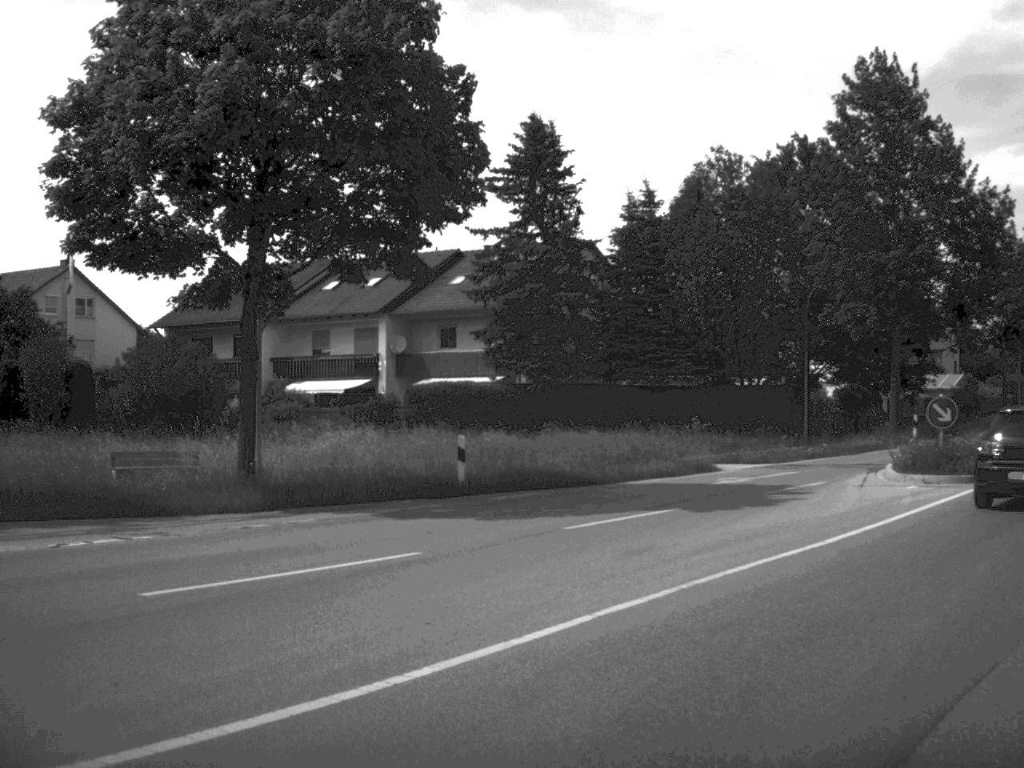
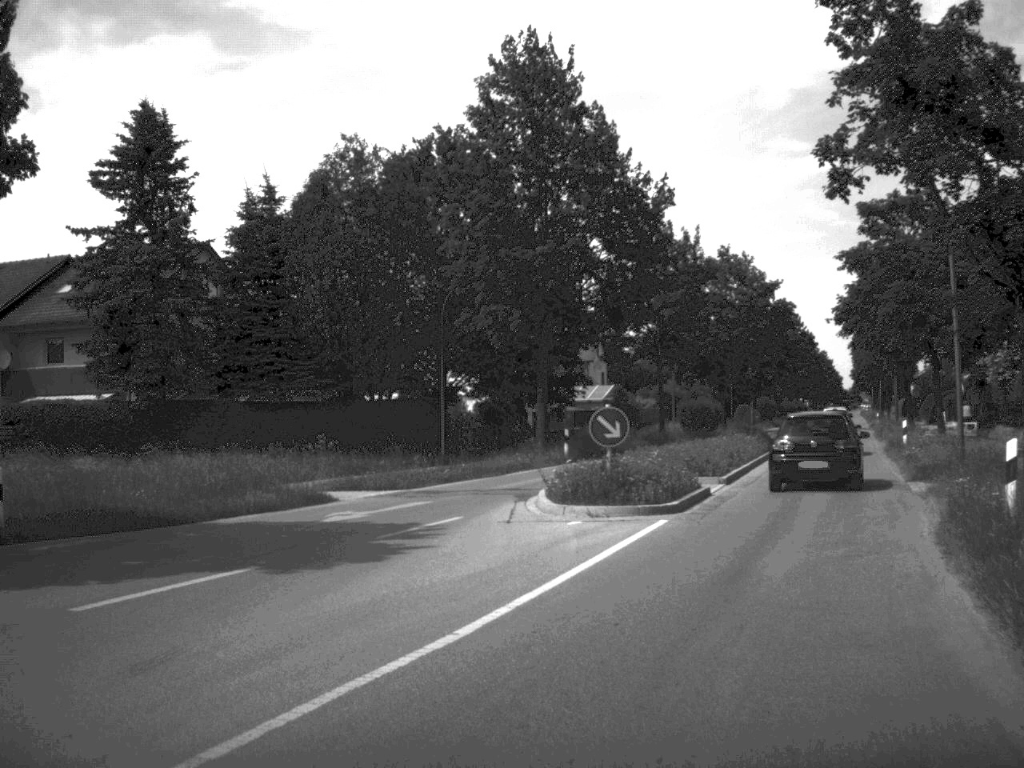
(+0.8, +4.9) m; +16°
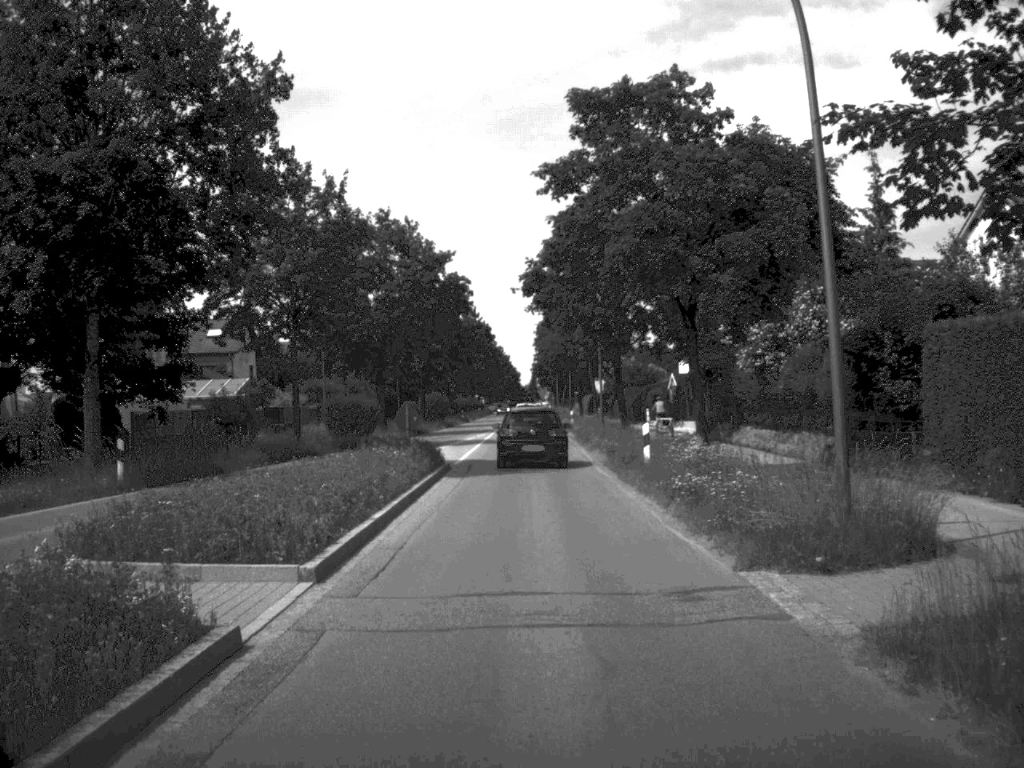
(+2.6, +14.5) m; +14°
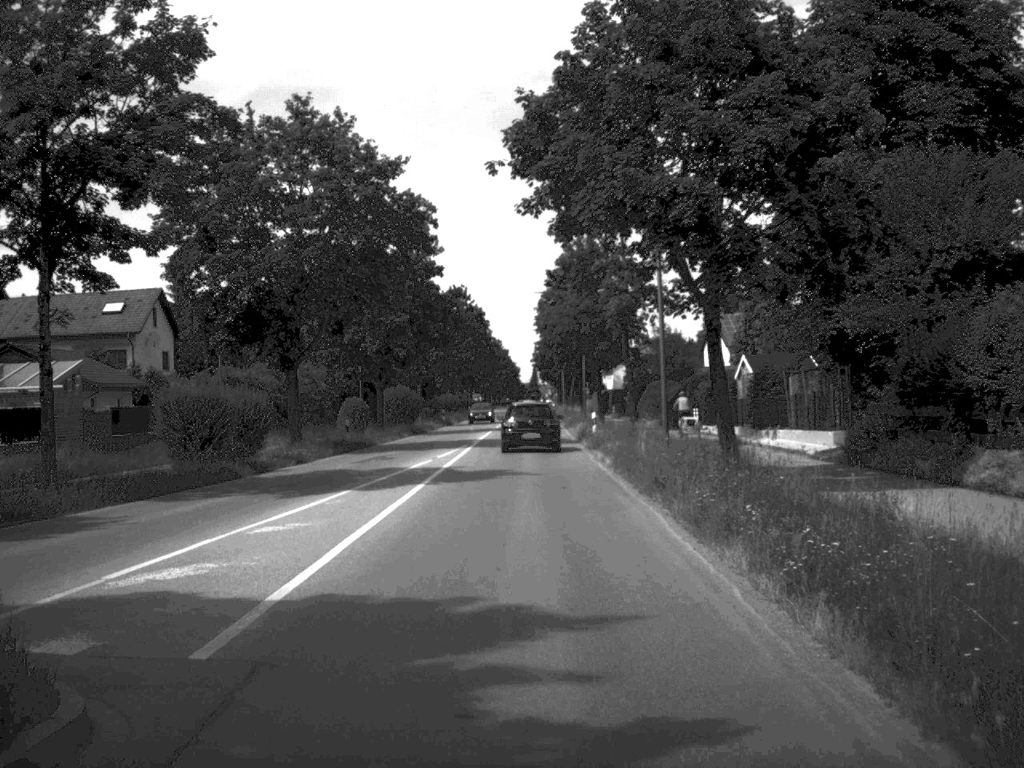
(+0.1, +25.2) m; 0°
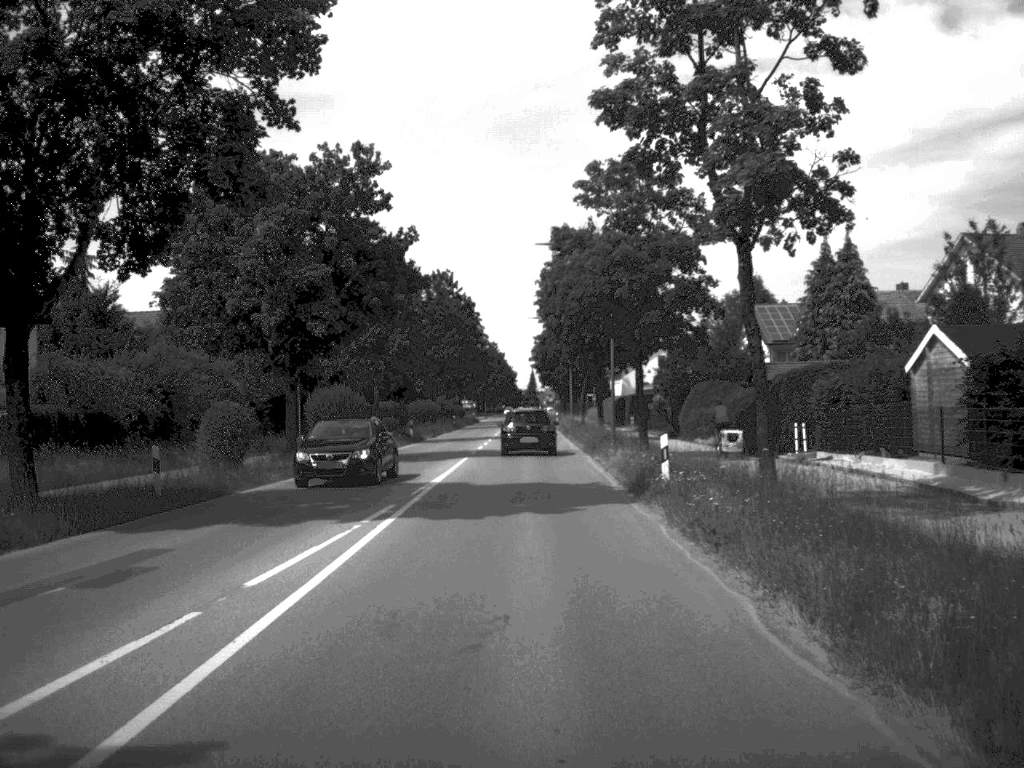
(0.0, +23.7) m; 0°
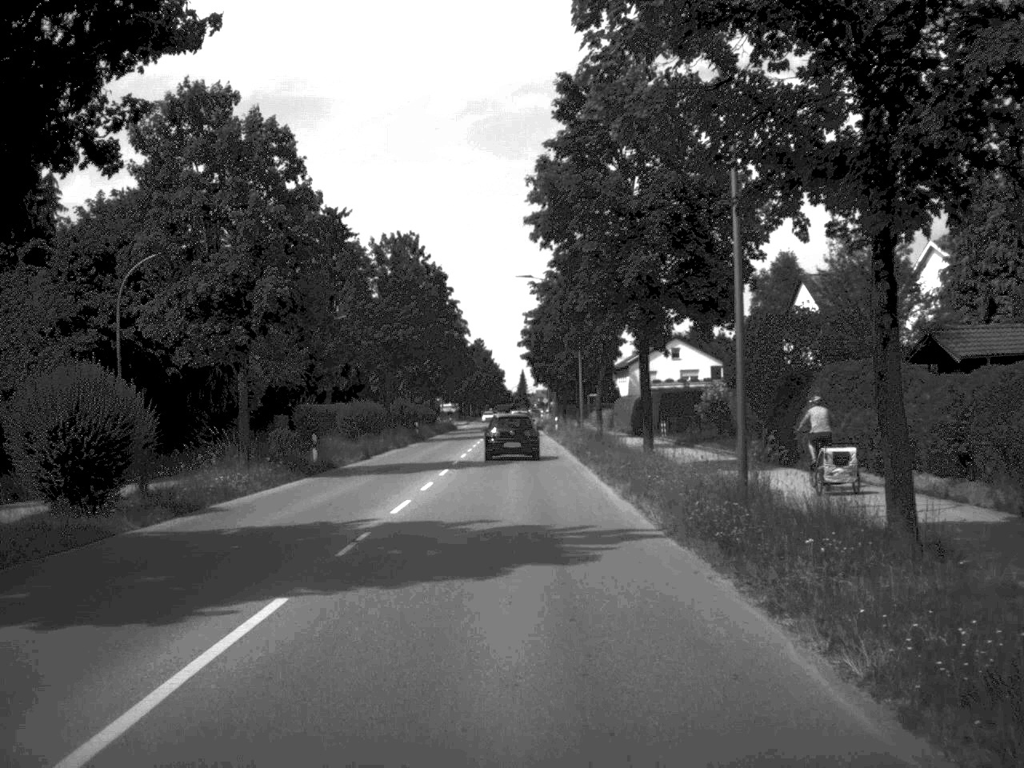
(+0.1, +28.2) m; 0°
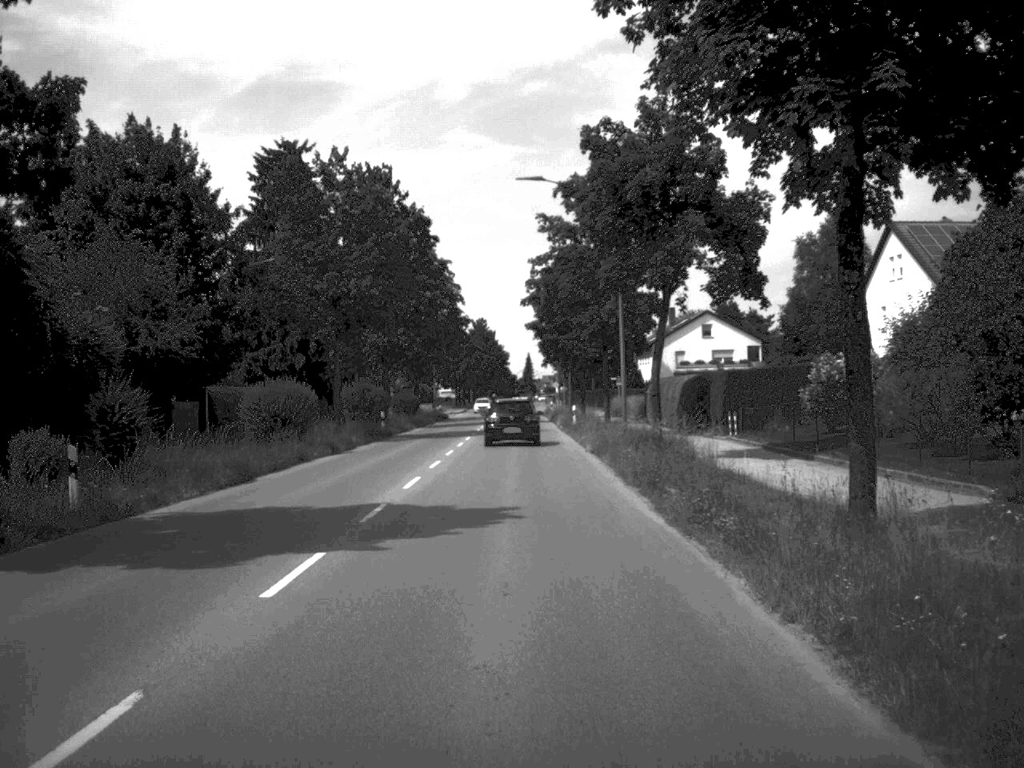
(-0.1, +21.5) m; 0°
